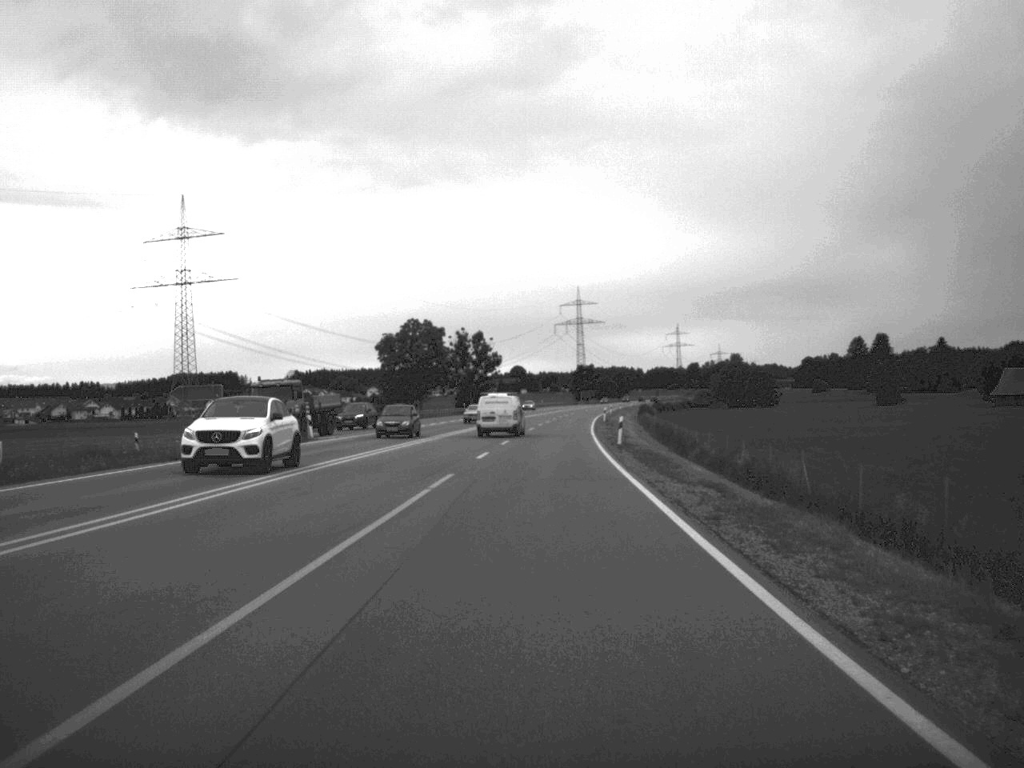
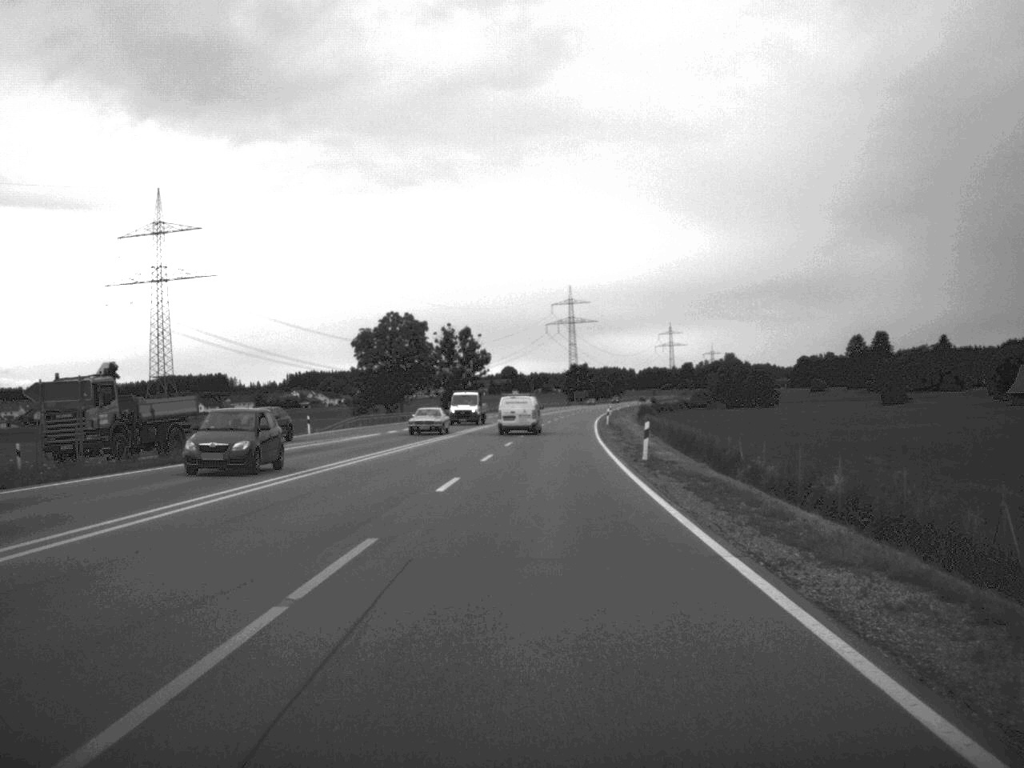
(0.0, +13.2) m; 0°
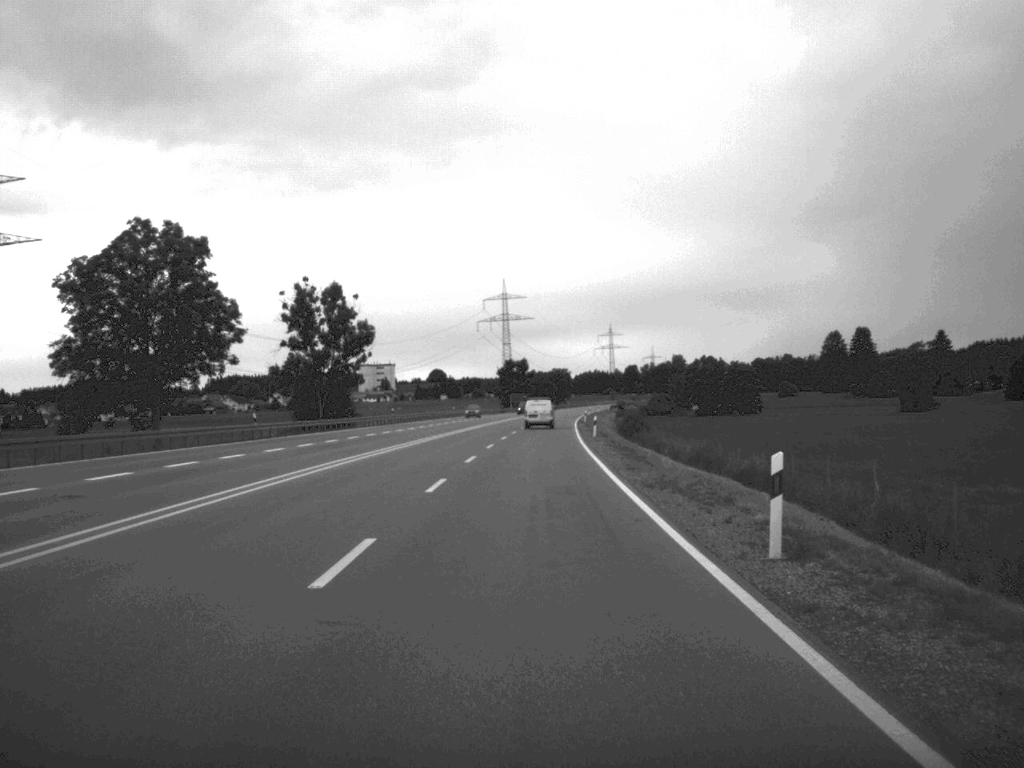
(+2.0, +71.1) m; +3°
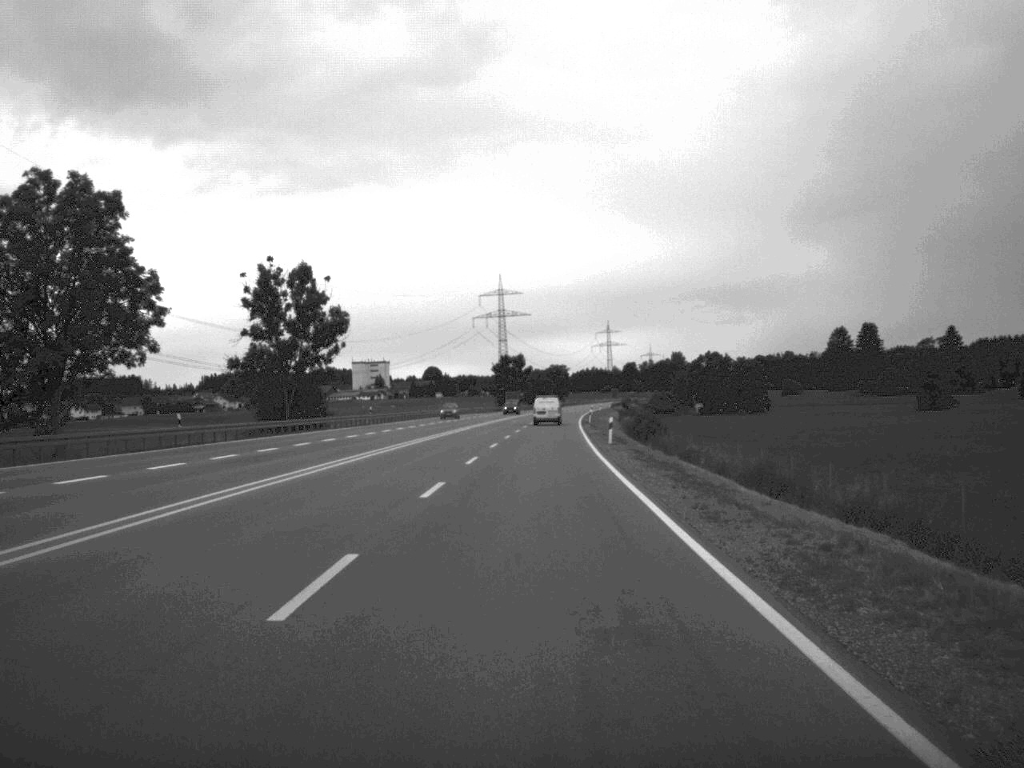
(0.0, +13.7) m; 0°
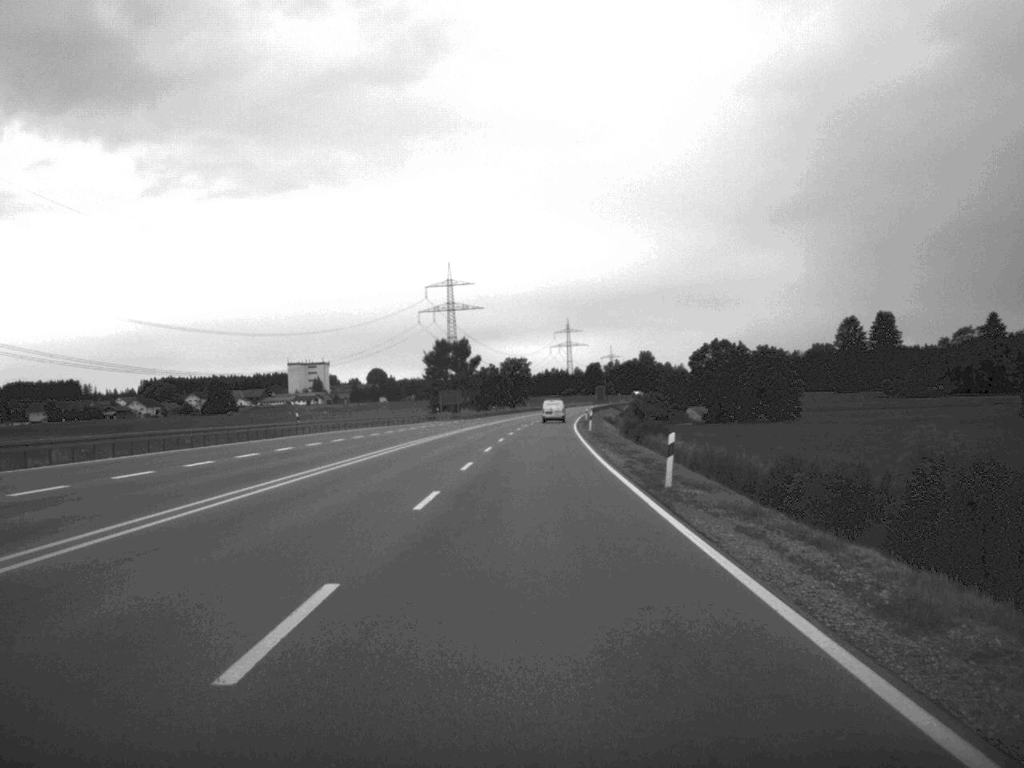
(+1.2, +73.4) m; +2°
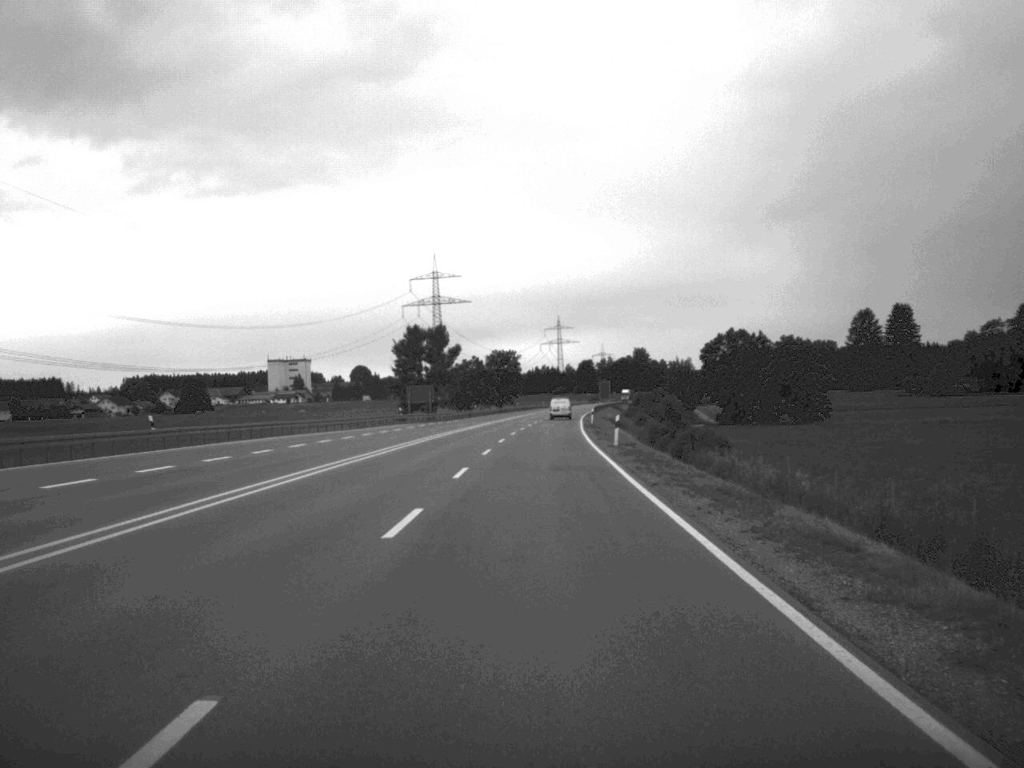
(+0.1, +28.2) m; 0°
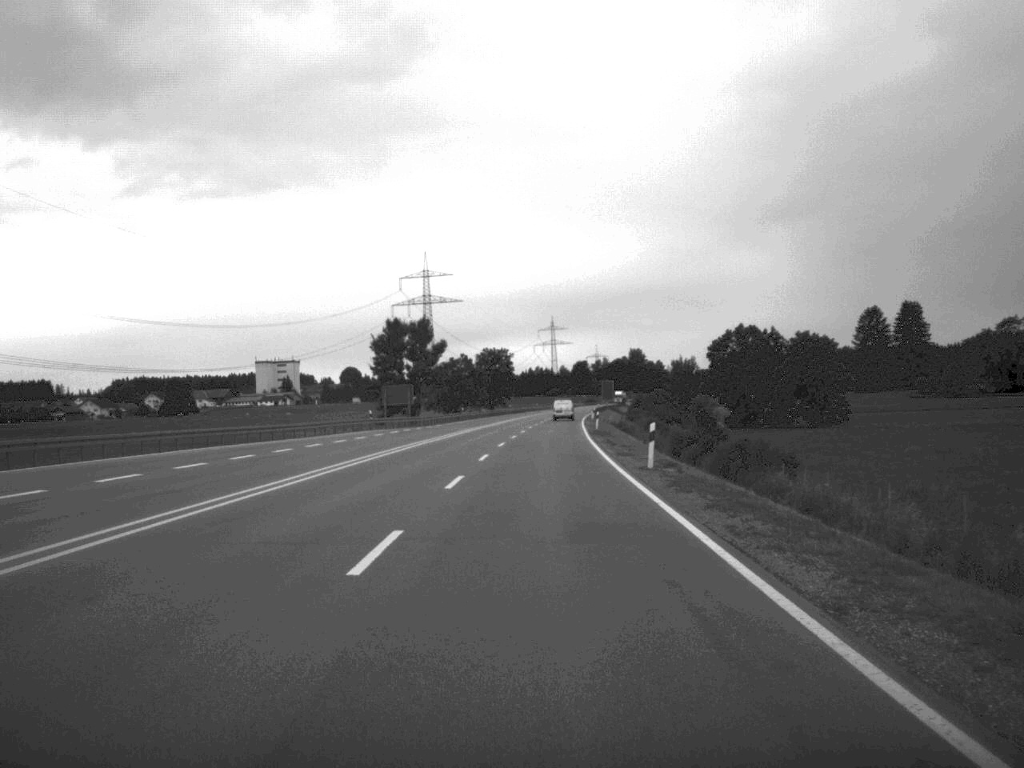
(0.0, +14.8) m; 0°
